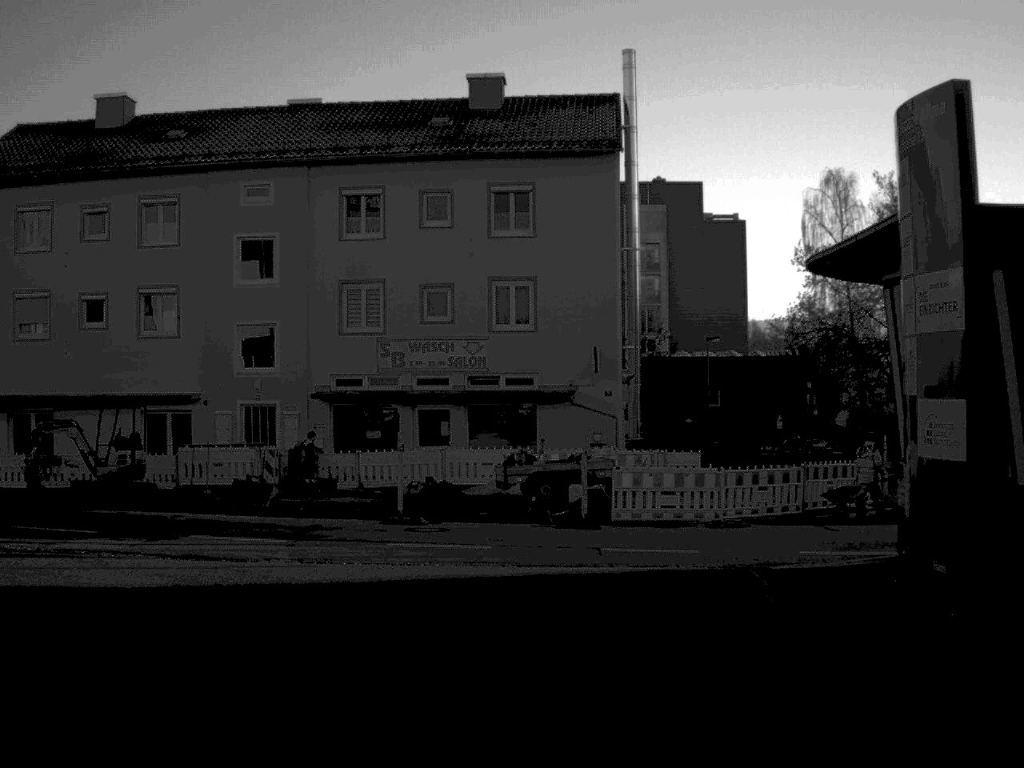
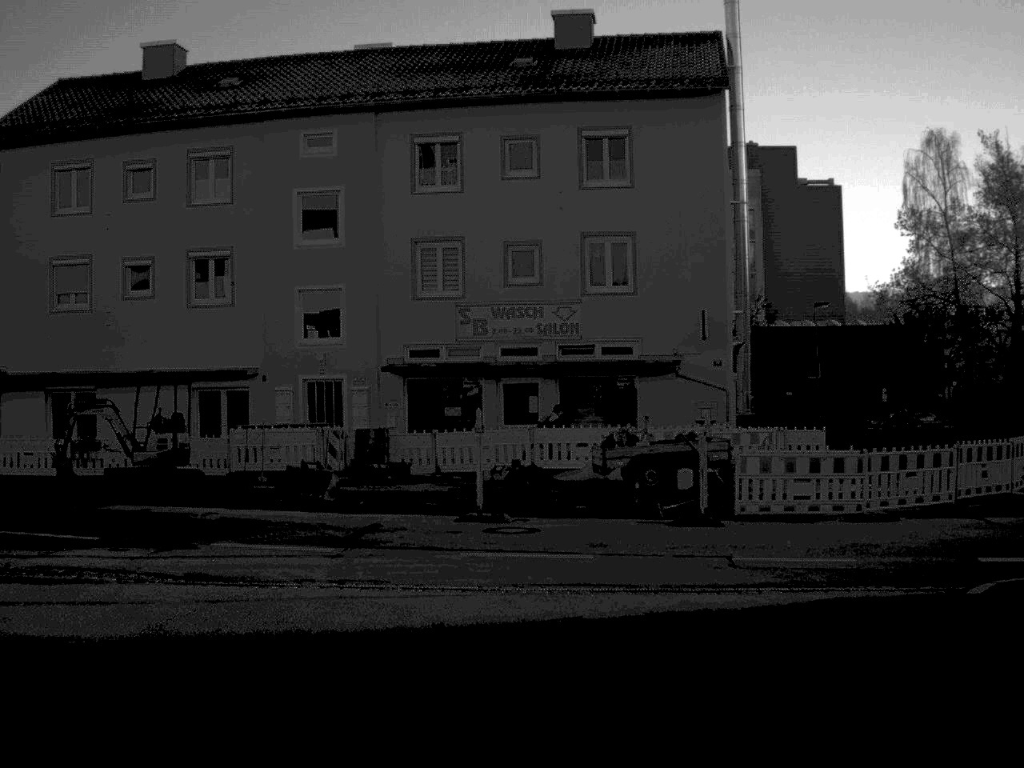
(-0.1, +4.0) m; -4°
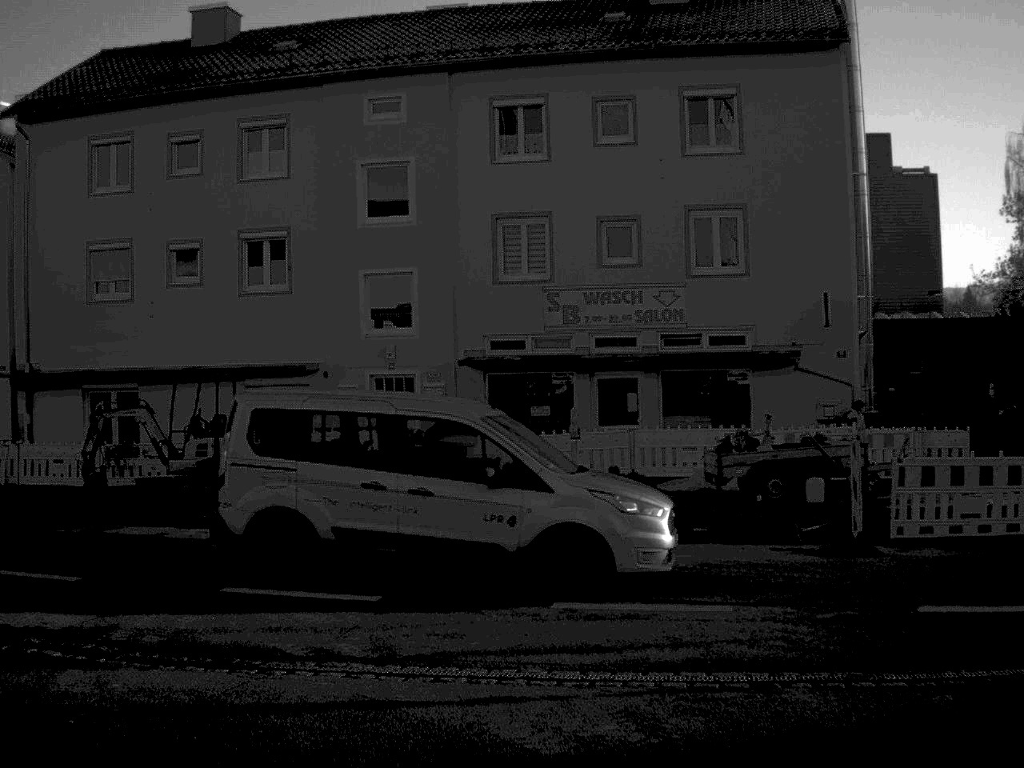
(-0.1, +3.8) m; -4°
